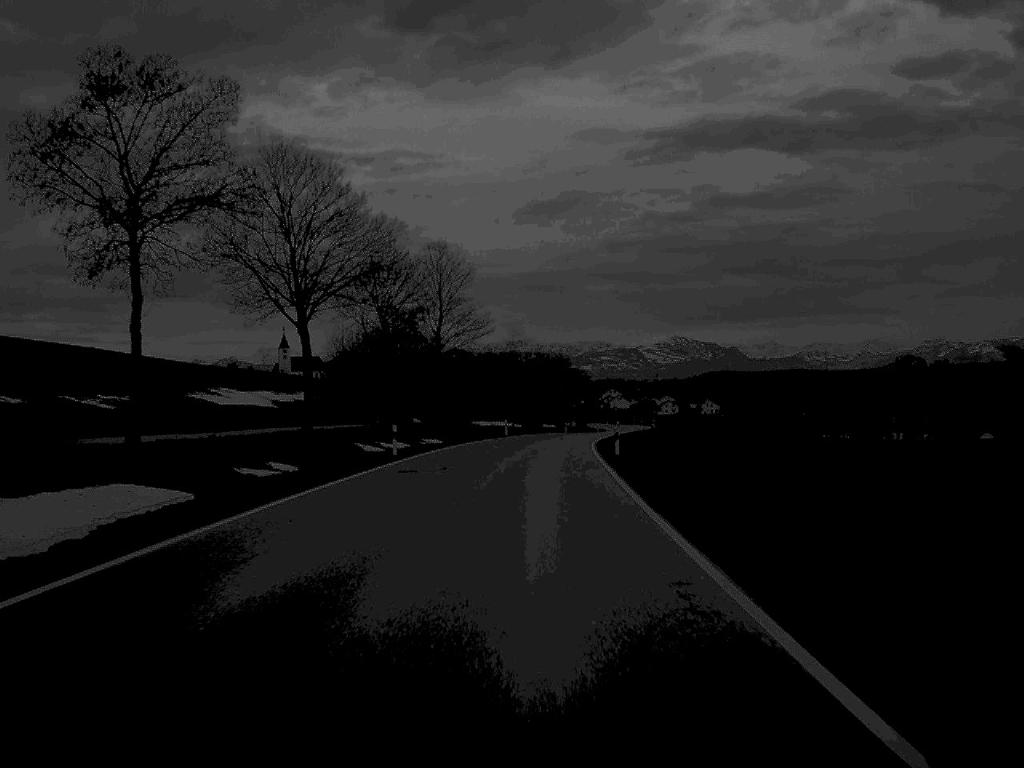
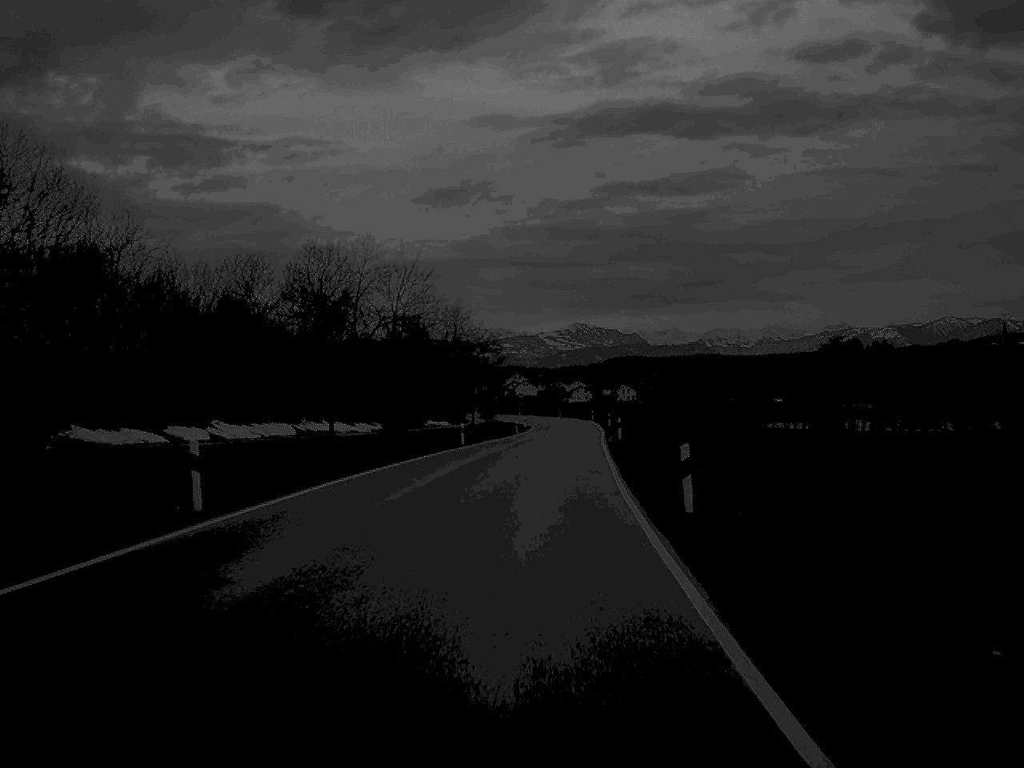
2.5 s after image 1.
(+2.2, +63.3) m; +5°
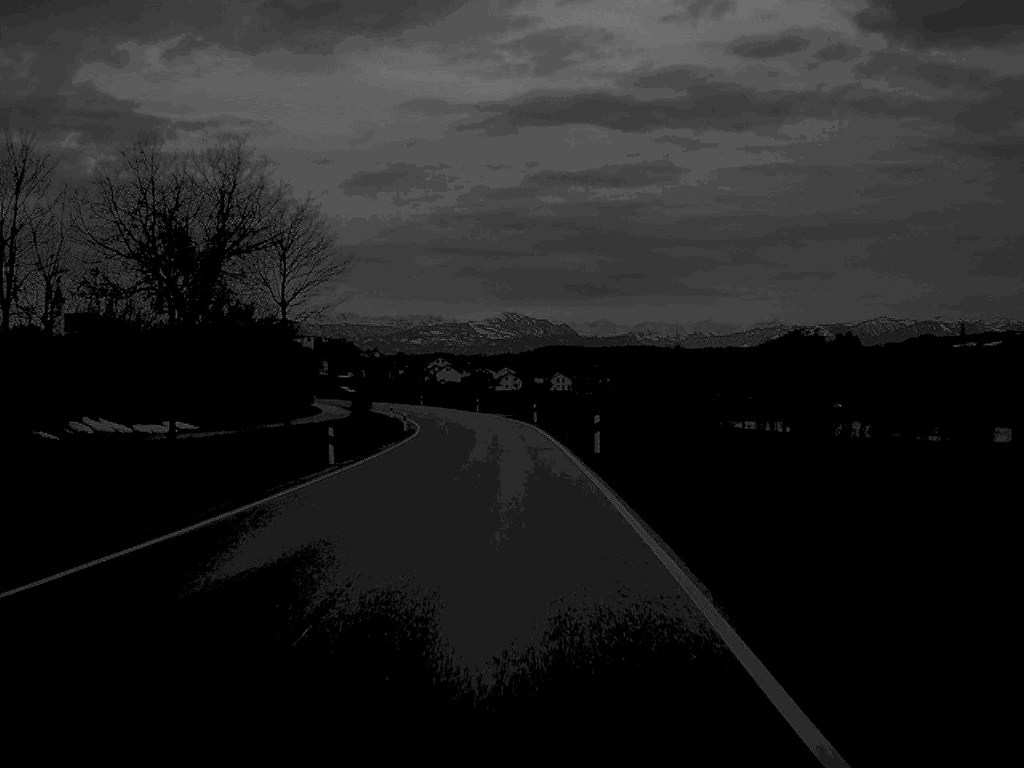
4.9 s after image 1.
(+2.5, +64.8) m; +3°
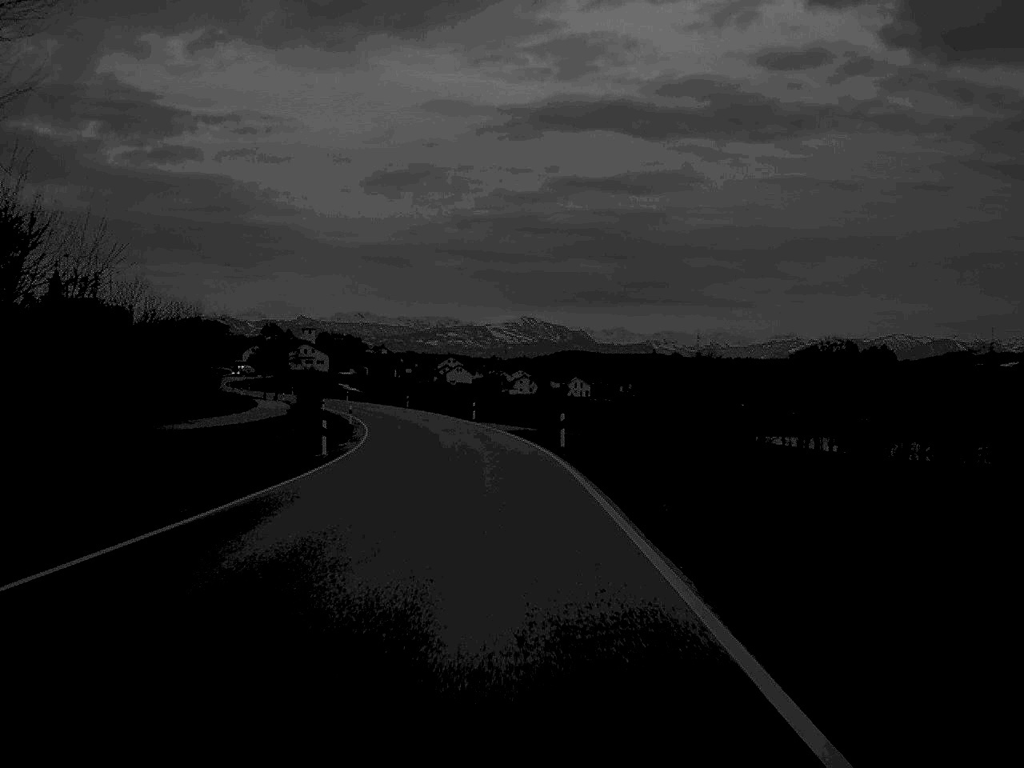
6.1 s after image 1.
(-0.1, +31.7) m; -1°
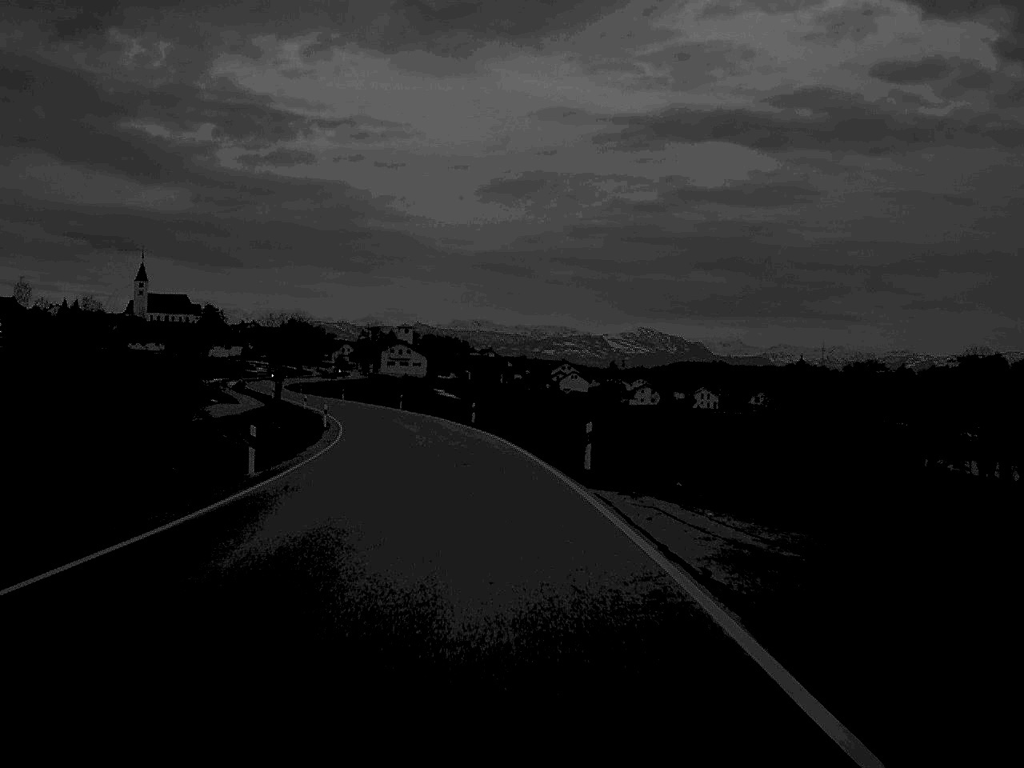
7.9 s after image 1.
(-1.8, +46.6) m; -5°
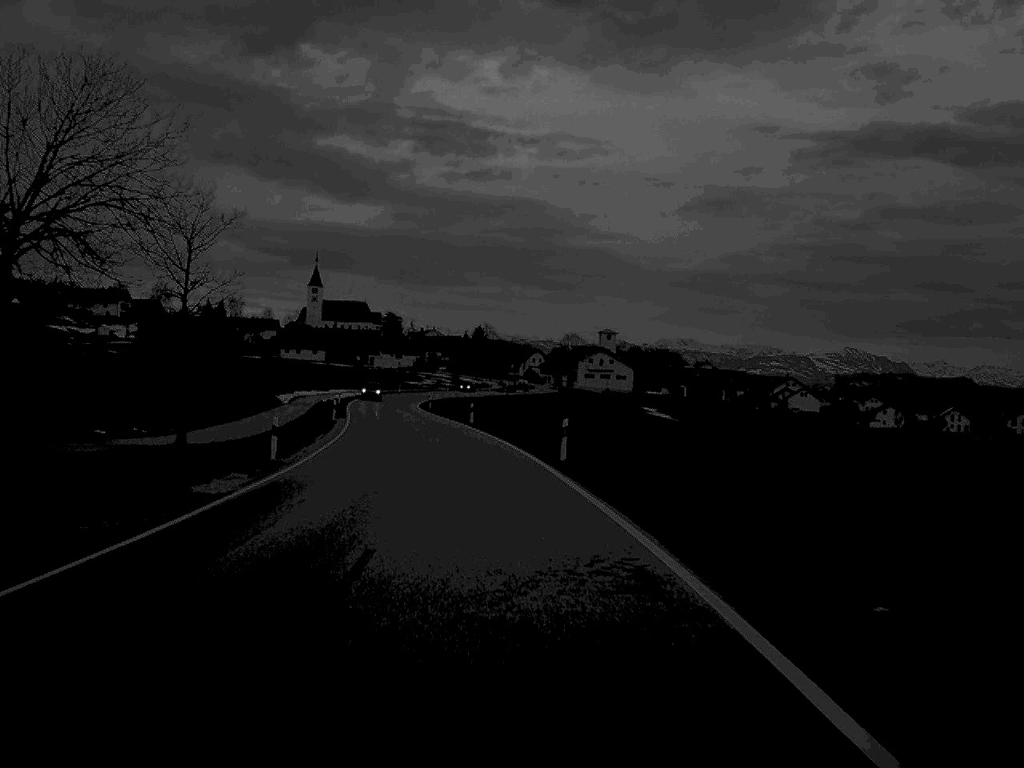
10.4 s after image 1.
(-4.9, +63.3) m; -9°
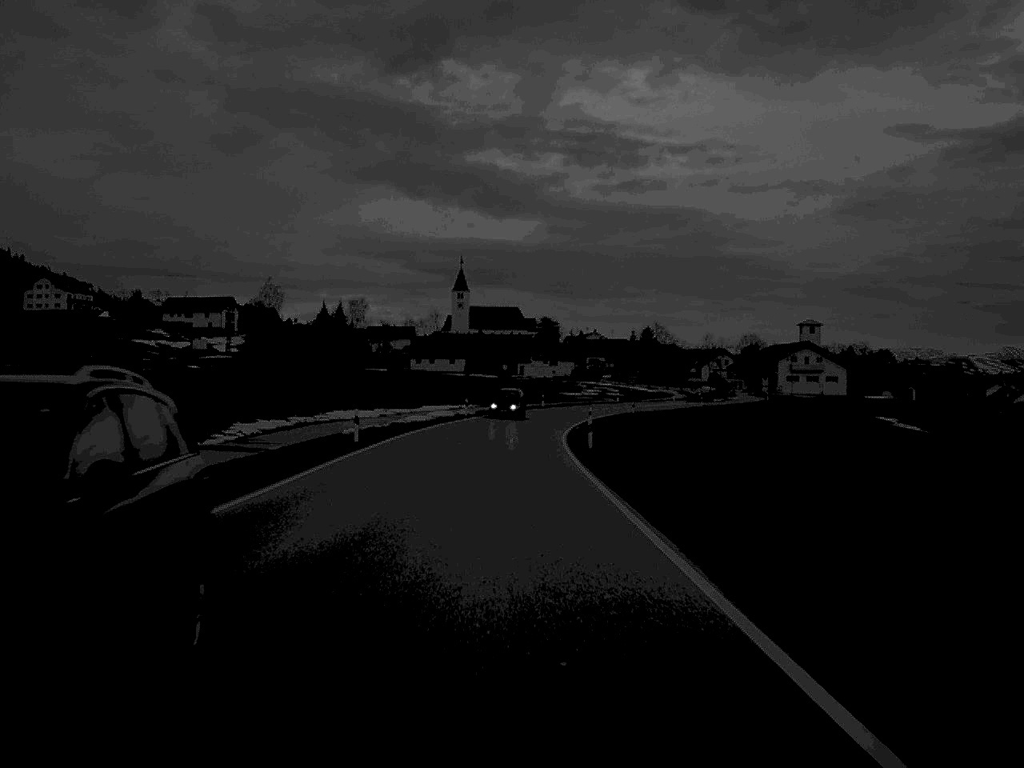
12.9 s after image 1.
(-4.3, +61.4) m; -7°
